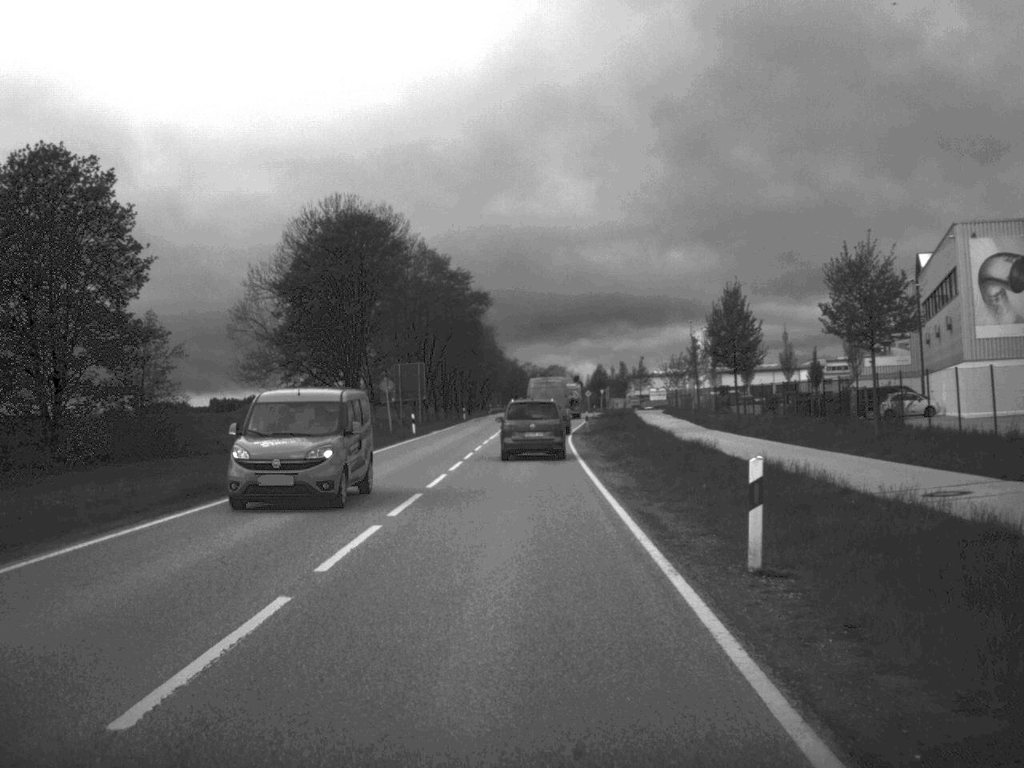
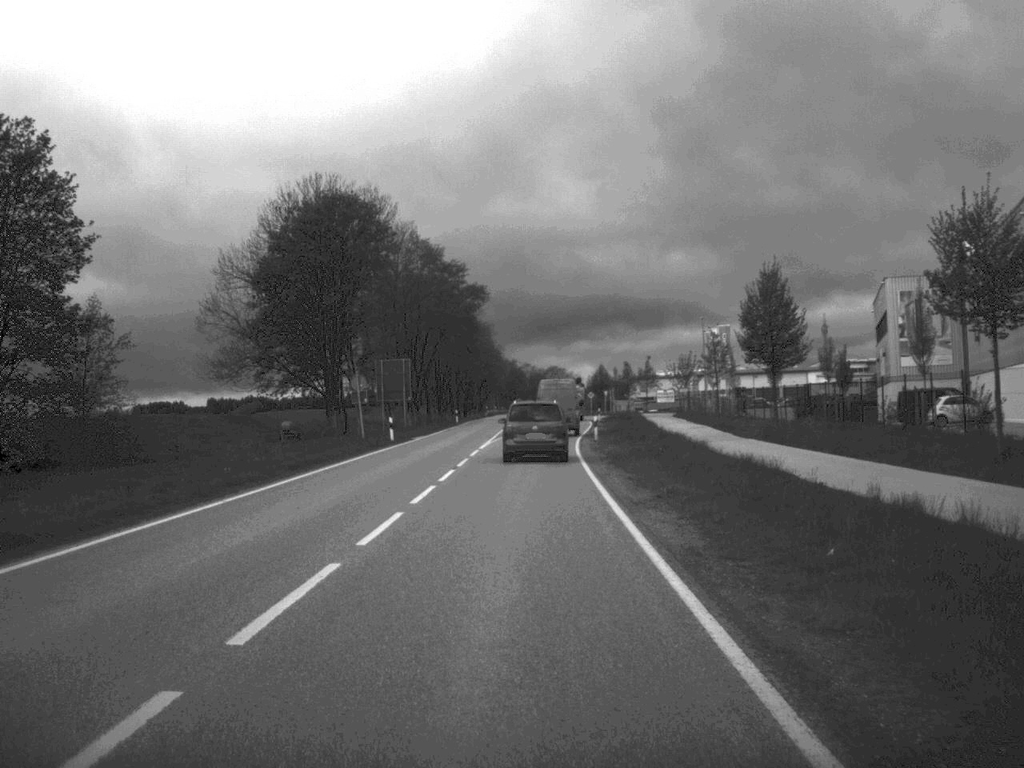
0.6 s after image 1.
(0.0, +9.3) m; 0°
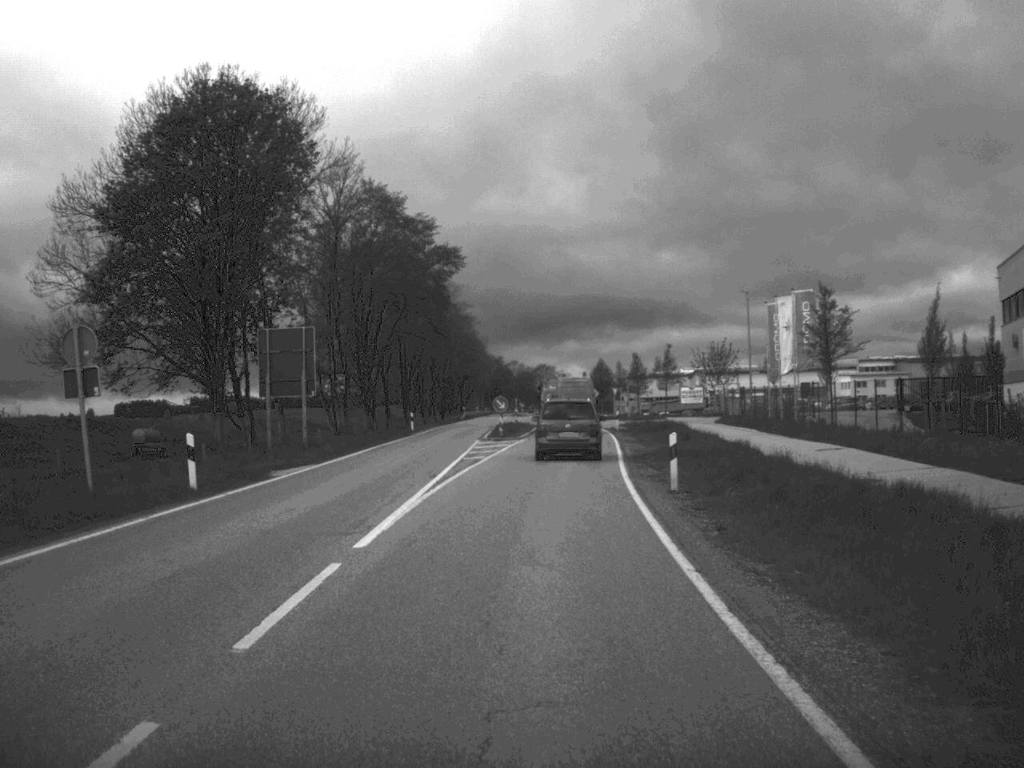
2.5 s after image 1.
(0.0, +30.0) m; +1°
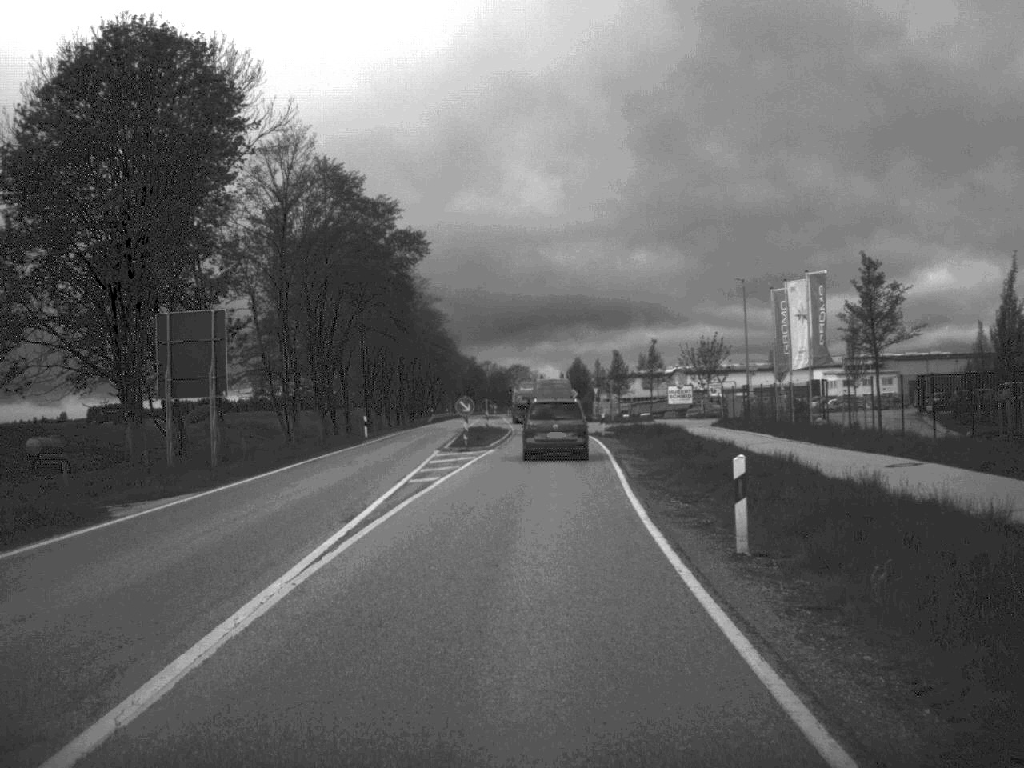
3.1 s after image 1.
(+0.1, +9.2) m; +1°
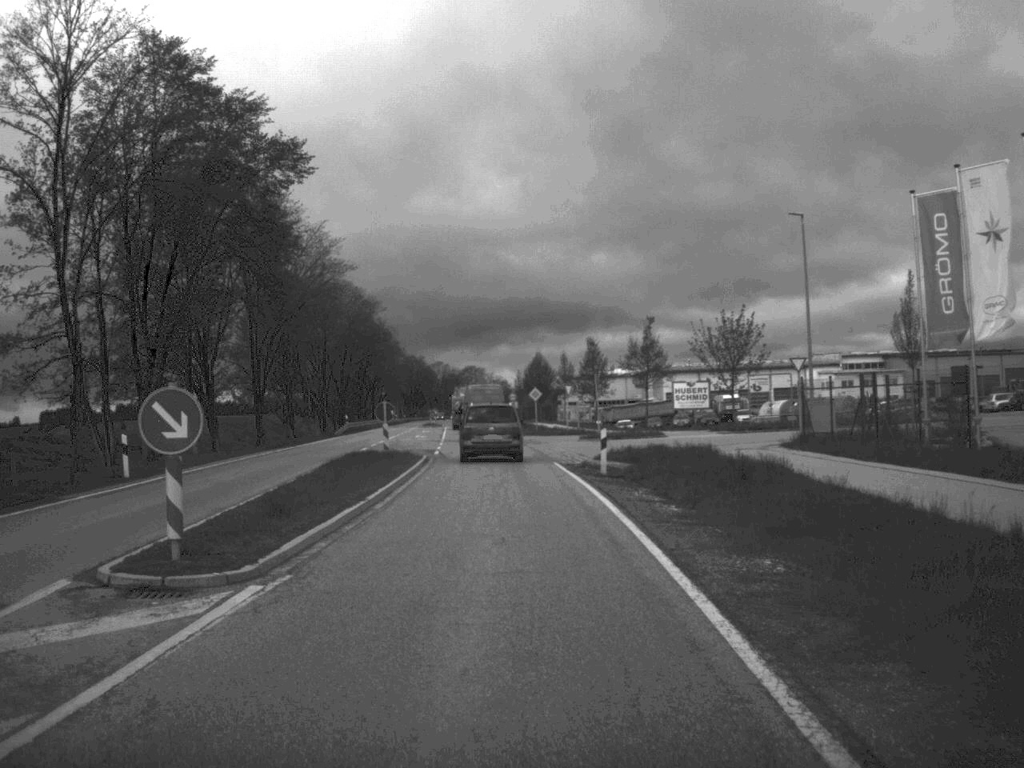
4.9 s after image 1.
(+0.7, +30.0) m; +2°
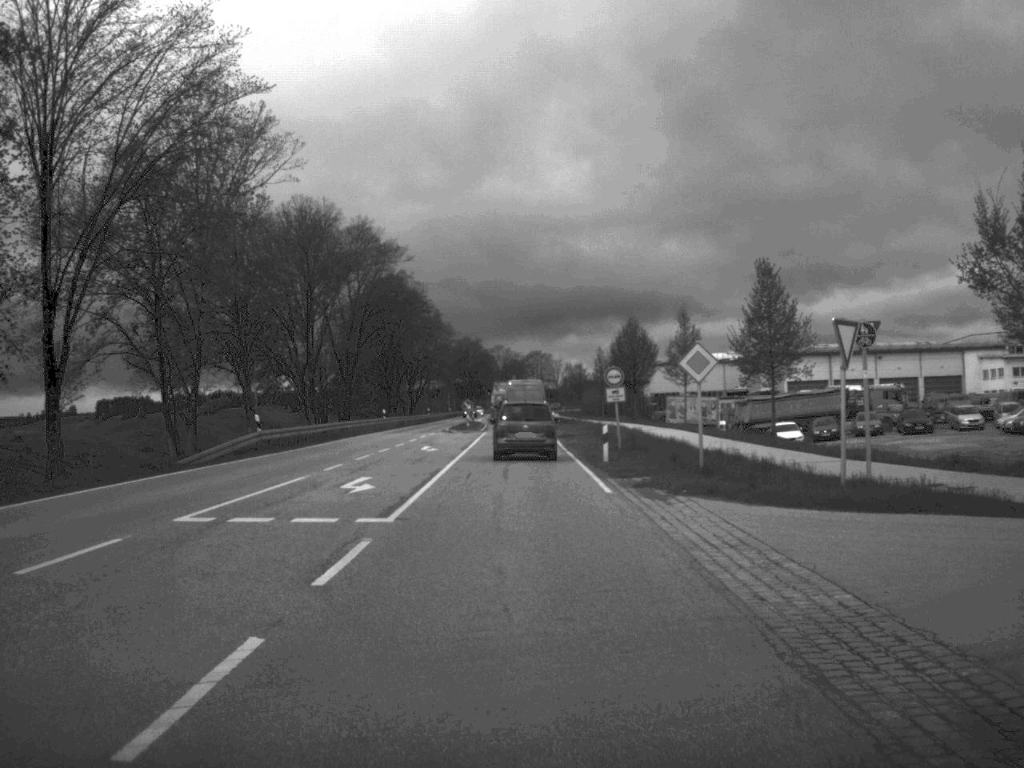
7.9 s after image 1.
(-1.6, +47.9) m; -3°
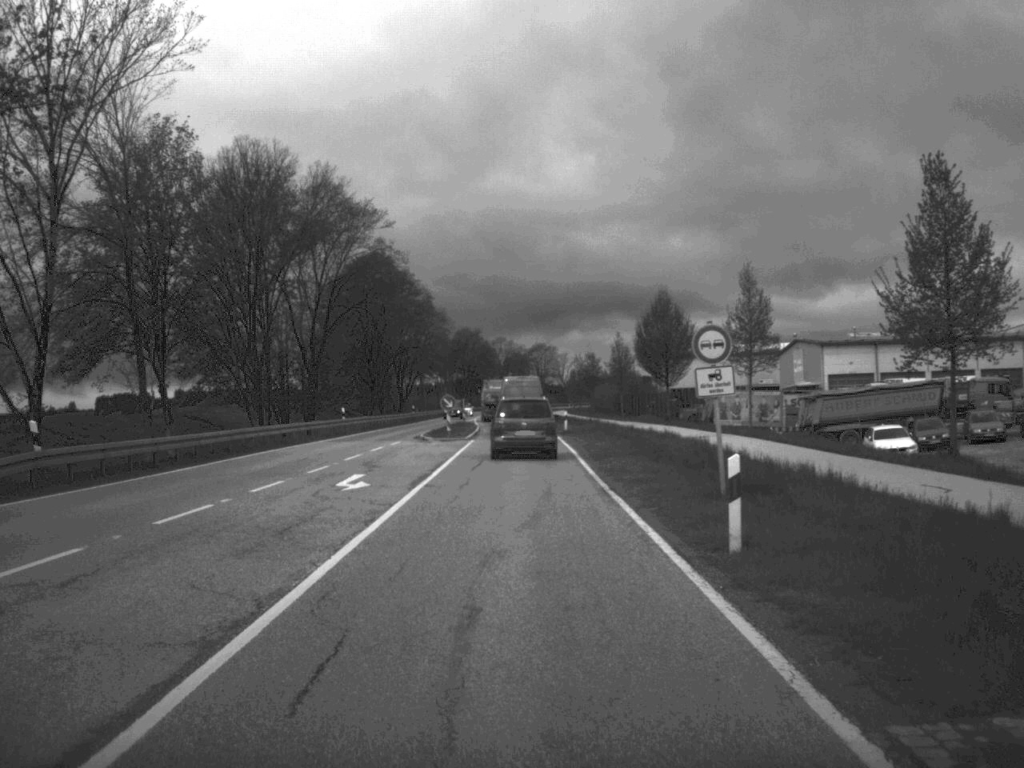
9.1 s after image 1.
(-0.1, +20.0) m; 0°
